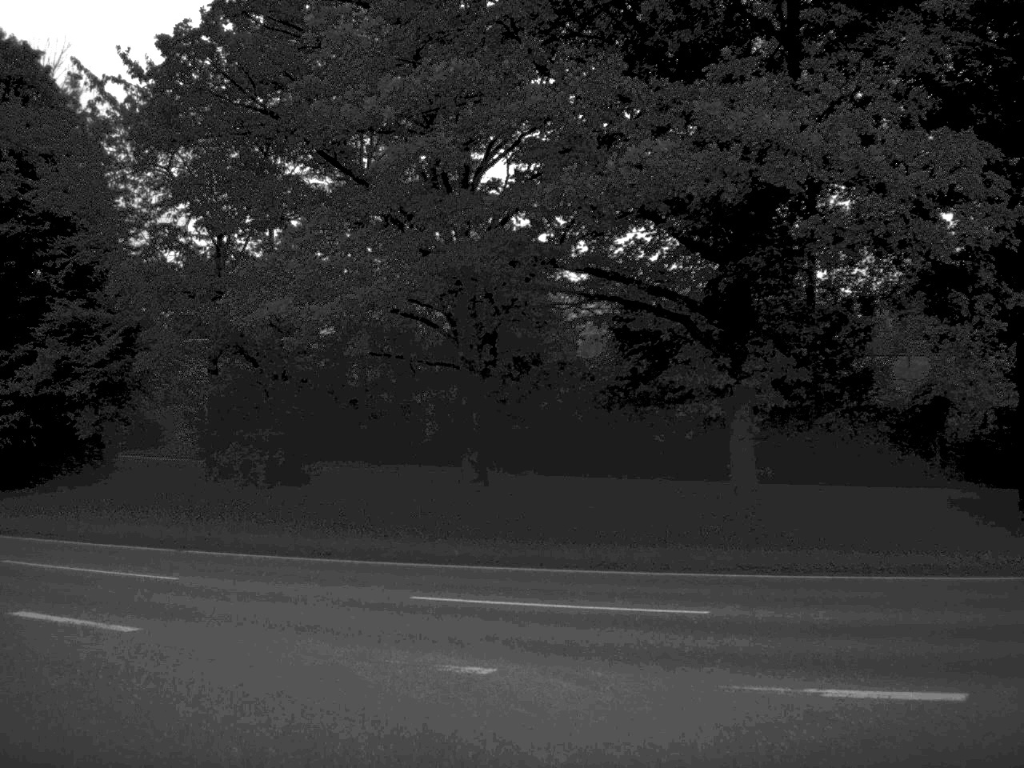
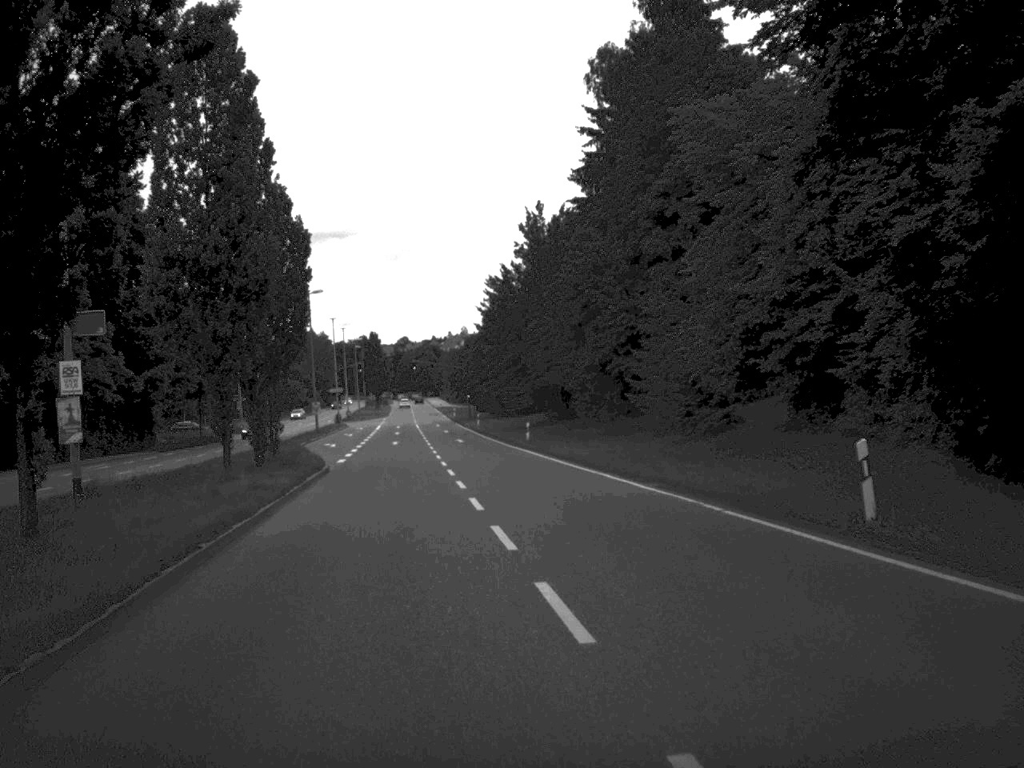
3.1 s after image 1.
(-11.3, +17.2) m; -59°
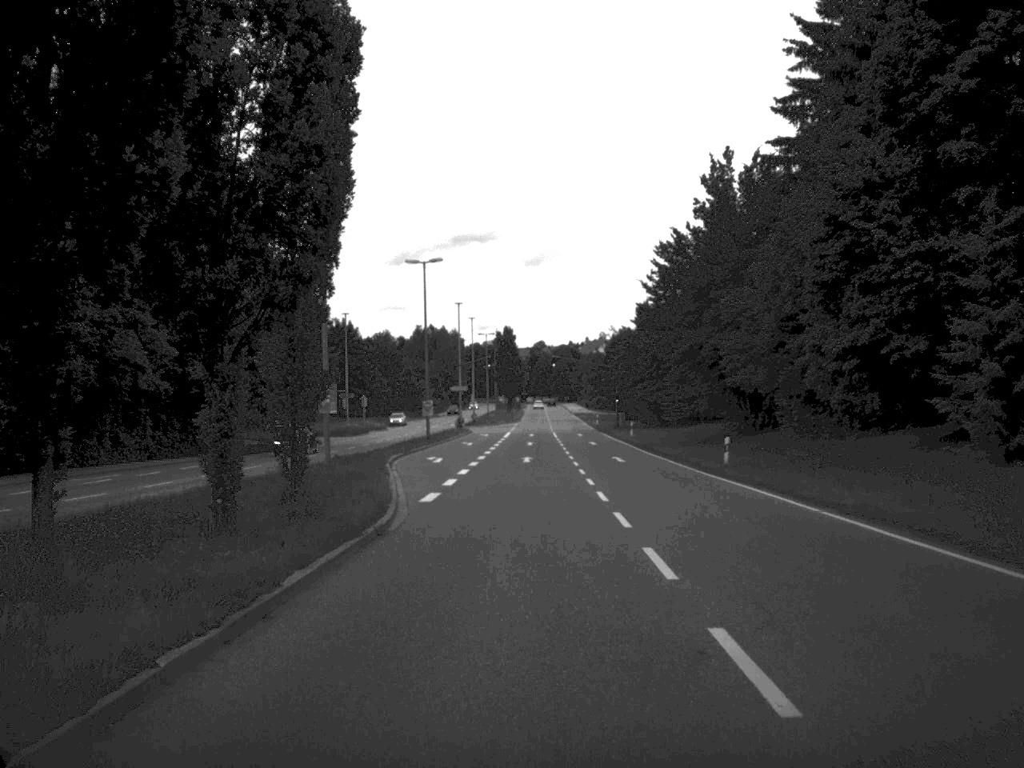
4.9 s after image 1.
(-1.7, +19.5) m; -6°
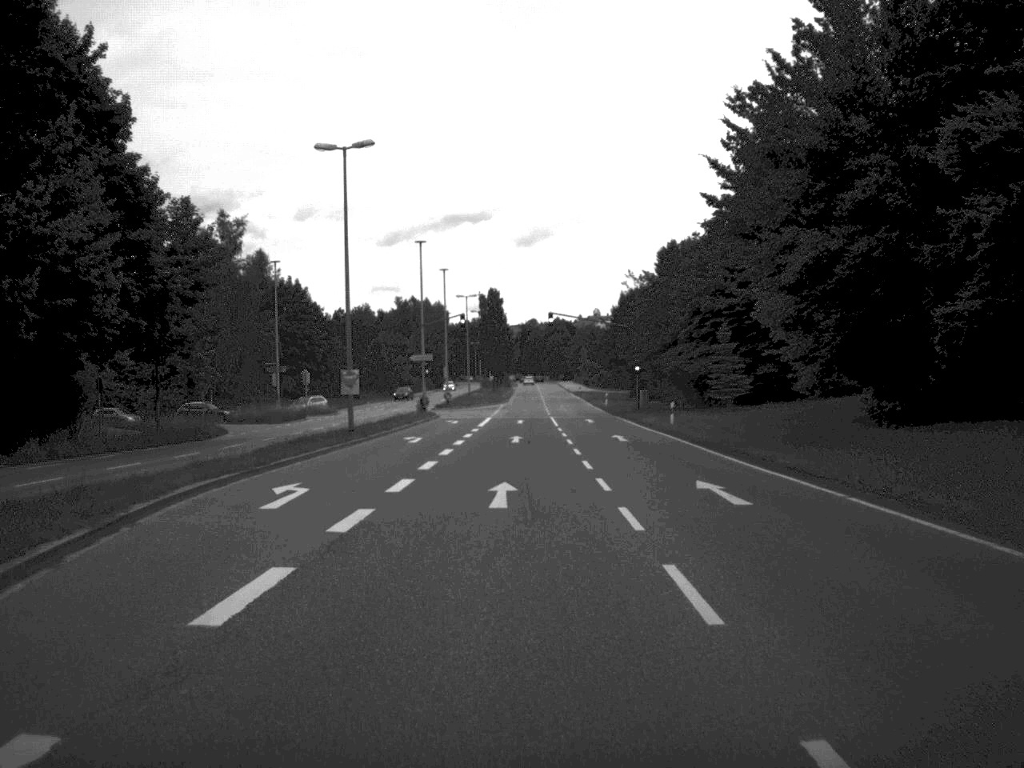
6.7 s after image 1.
(+0.2, +27.3) m; 0°
